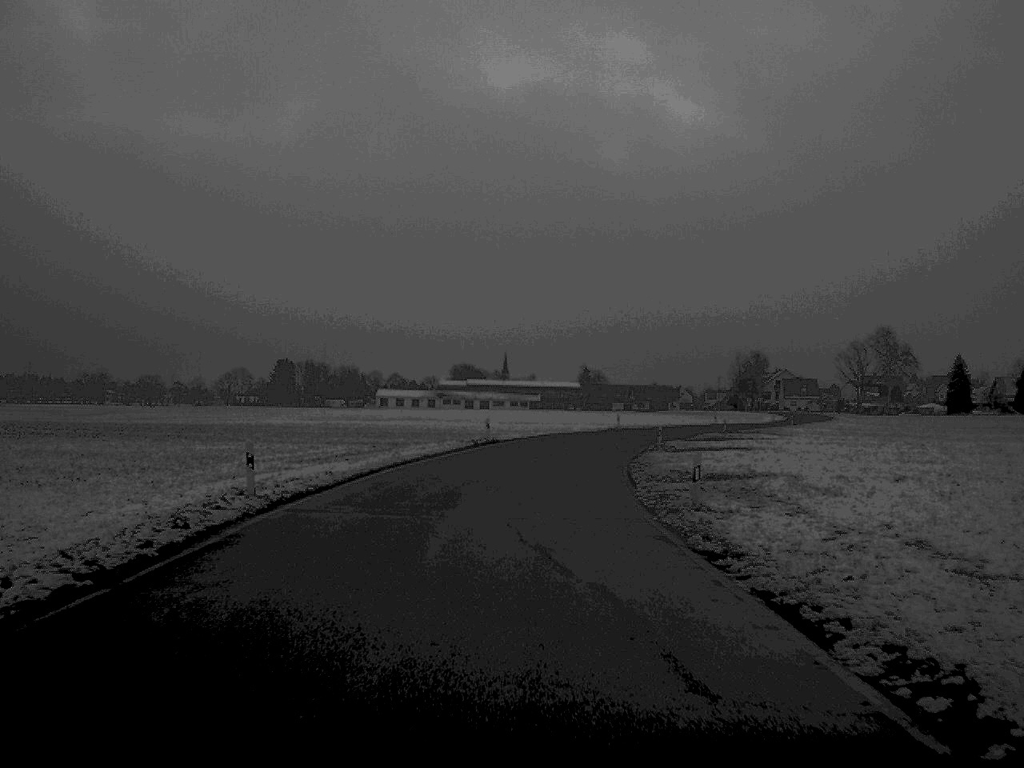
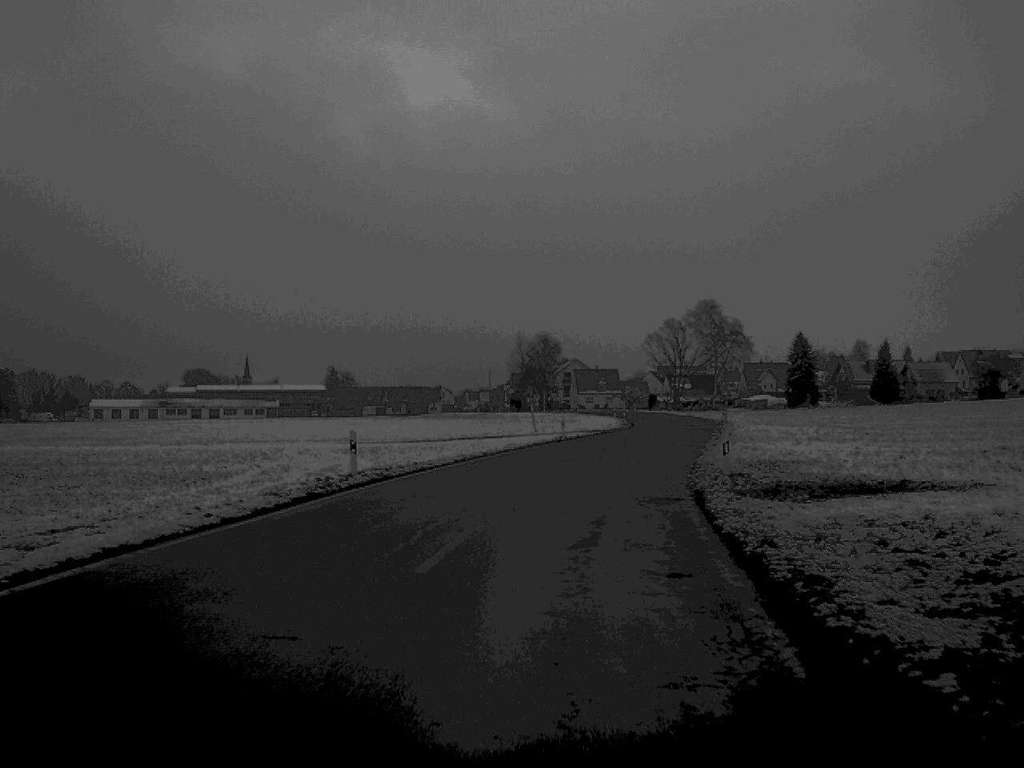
(+4.8, +61.5) m; +11°
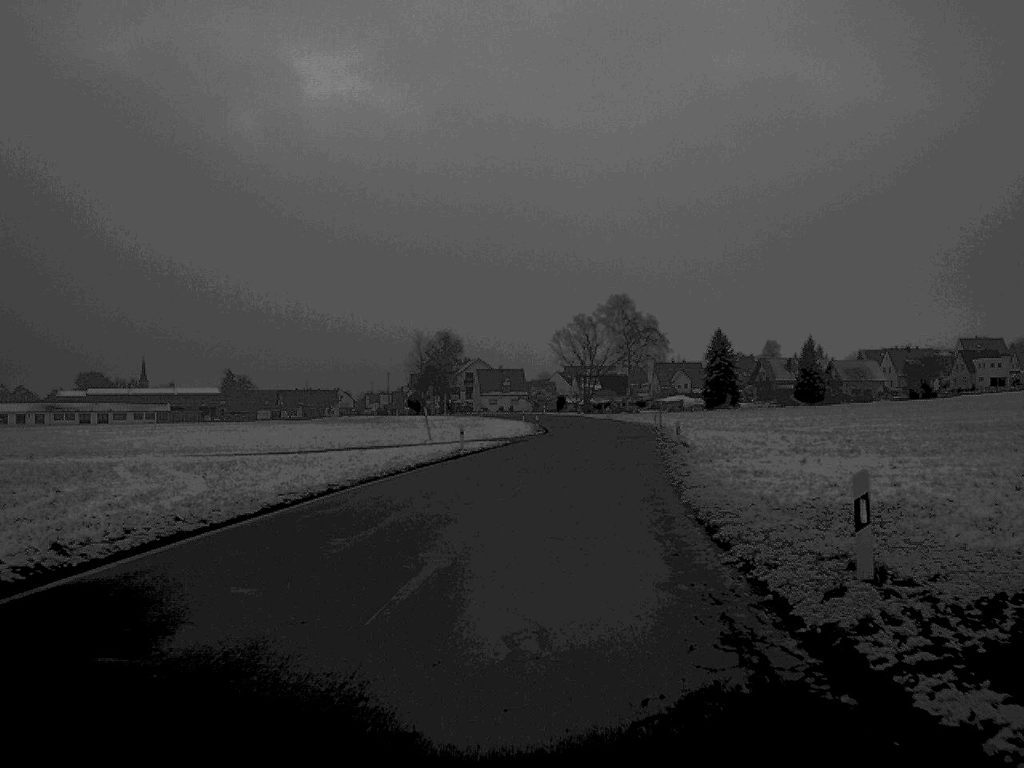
(+0.6, +15.2) m; +4°
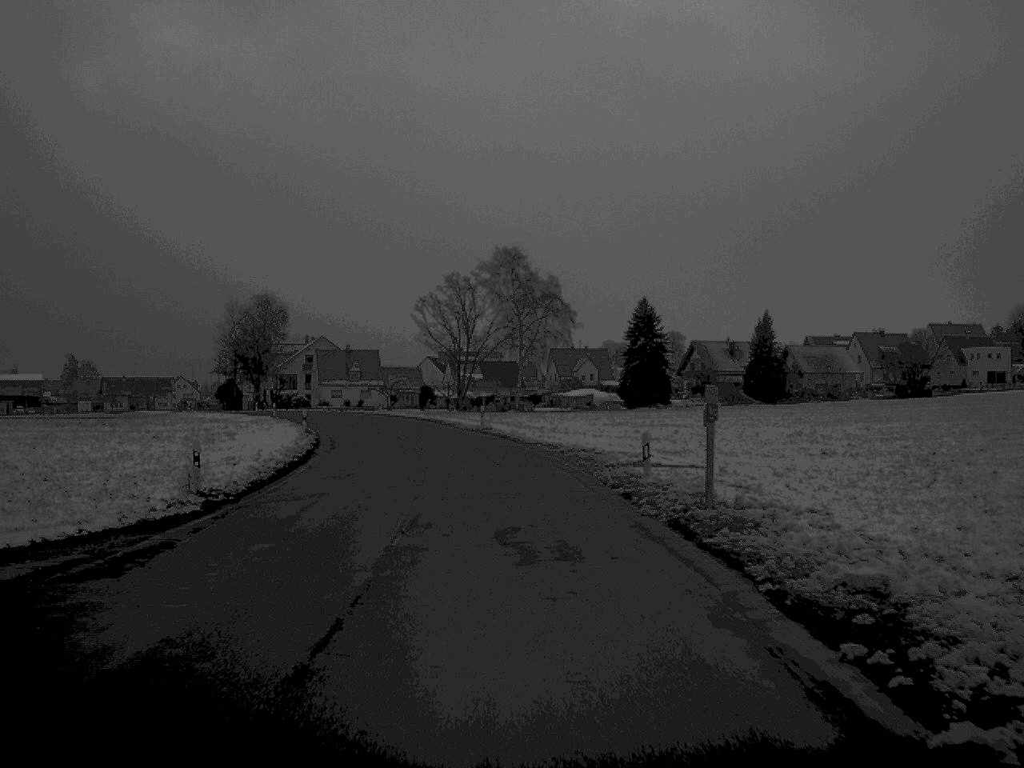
(+4.1, +58.0) m; +5°
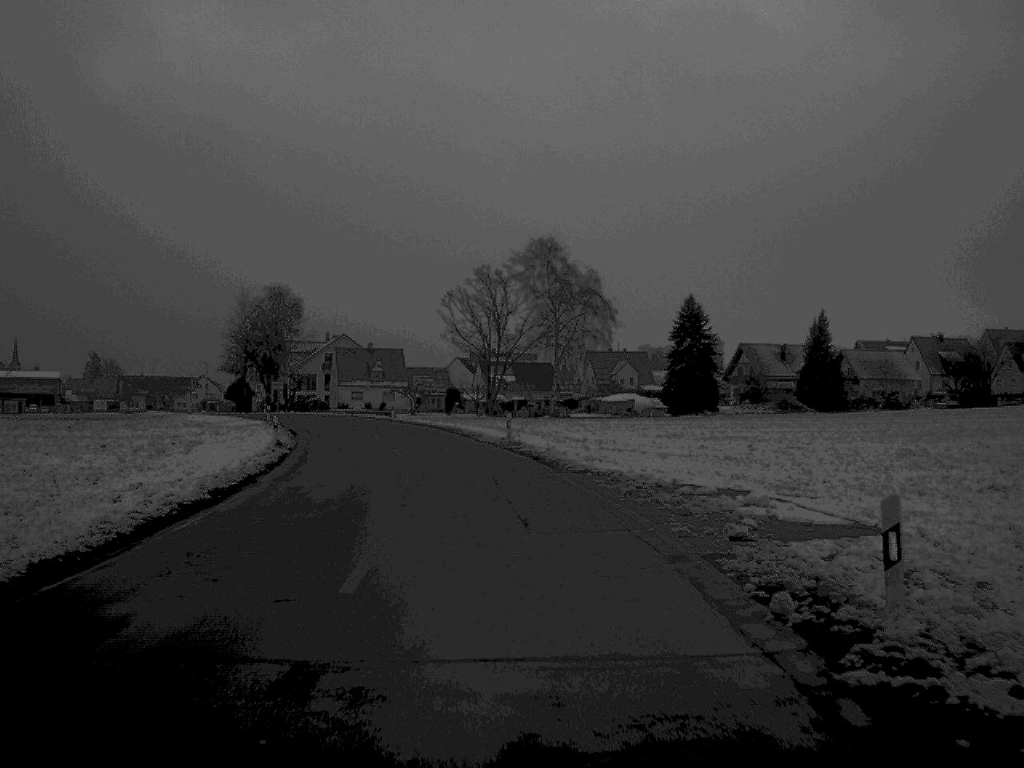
(-0.2, +12.5) m; -2°
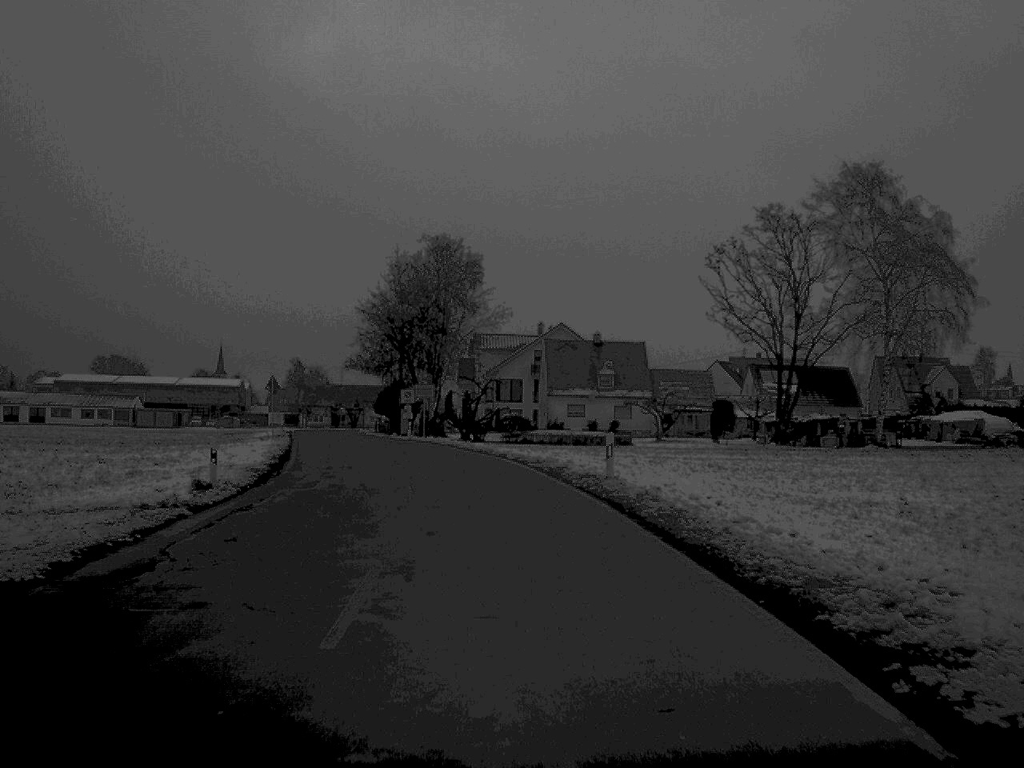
(-4.6, +50.1) m; -11°
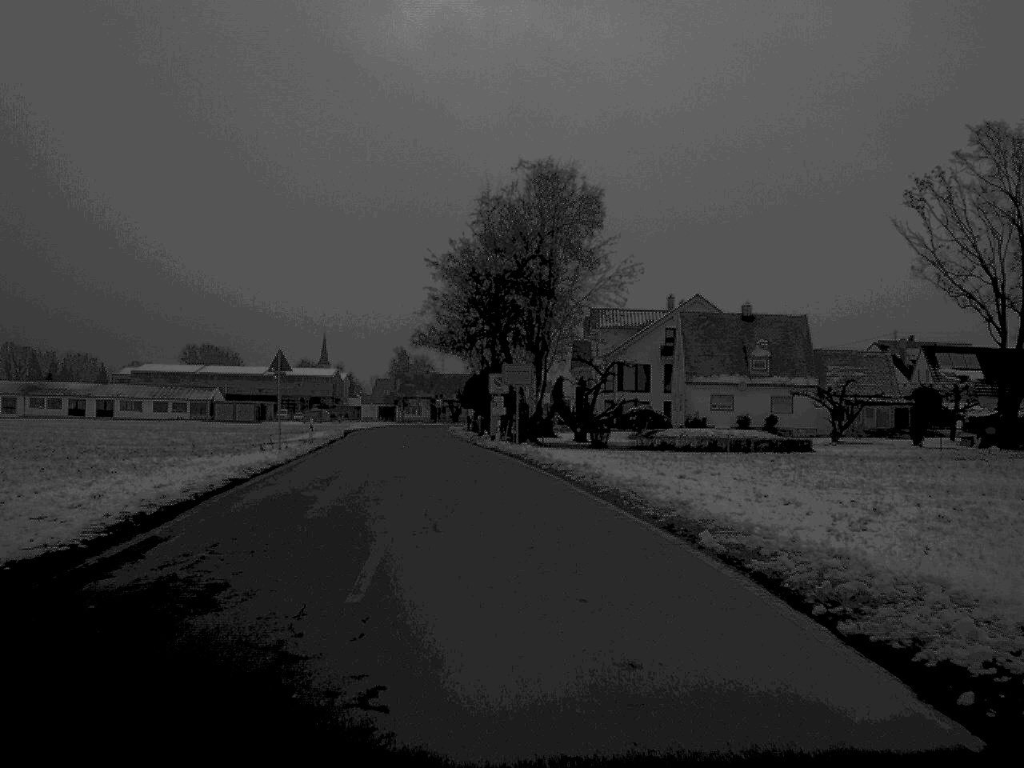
(-1.0, +23.1) m; -5°
